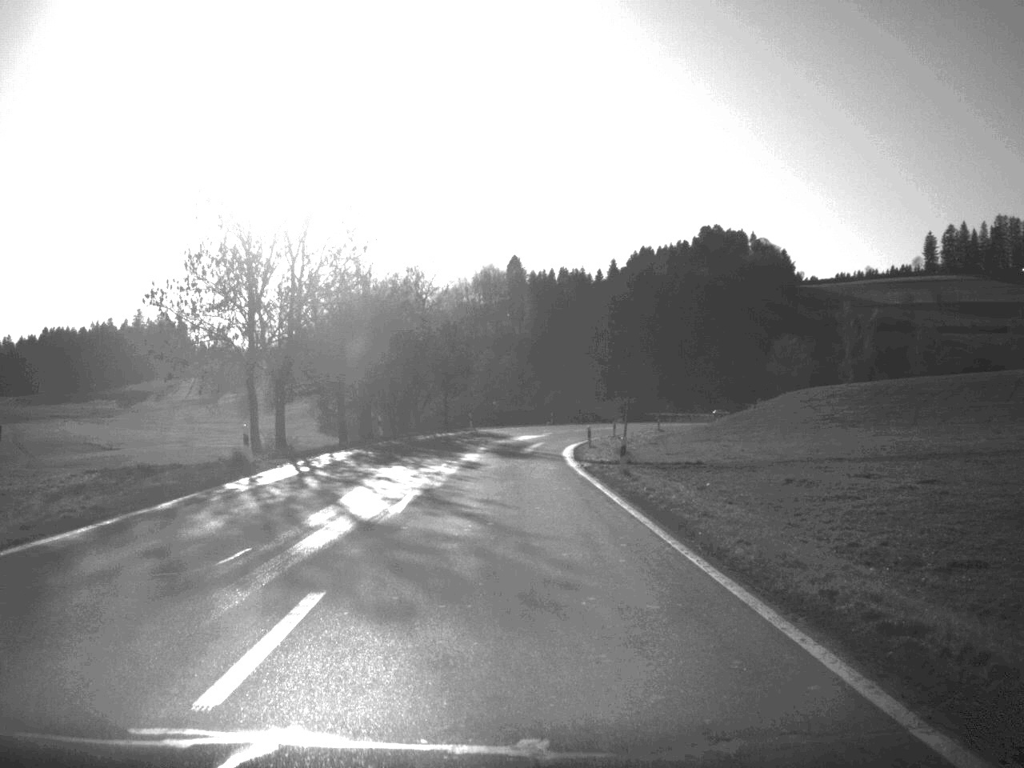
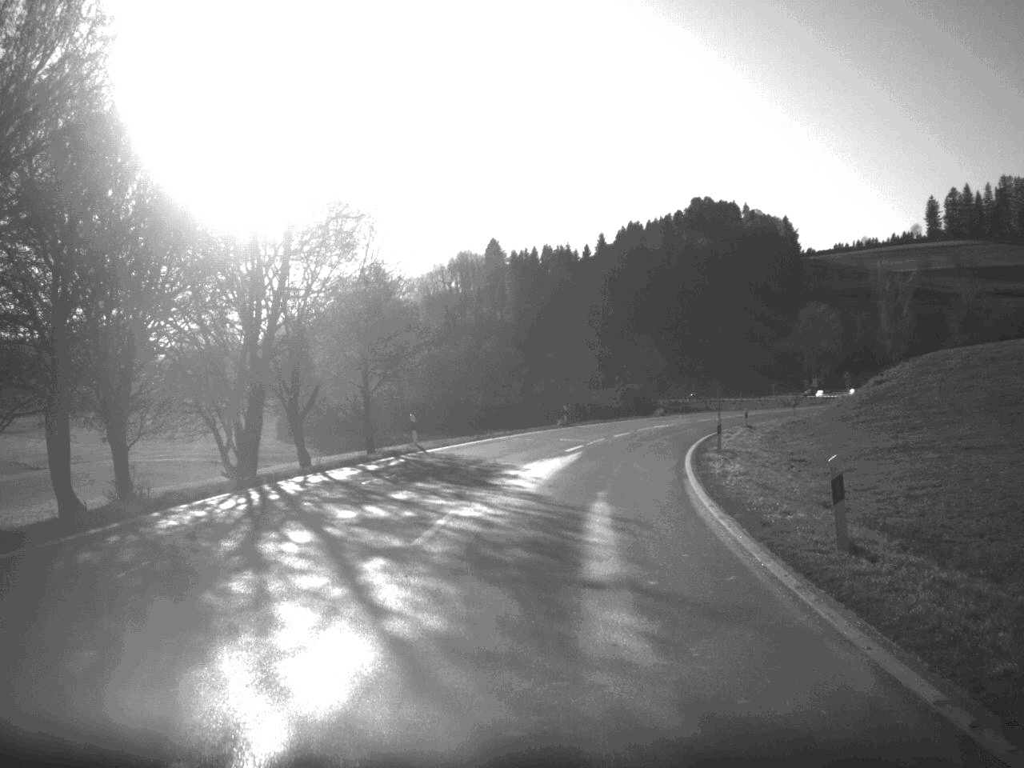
(-0.5, +41.6) m; +1°
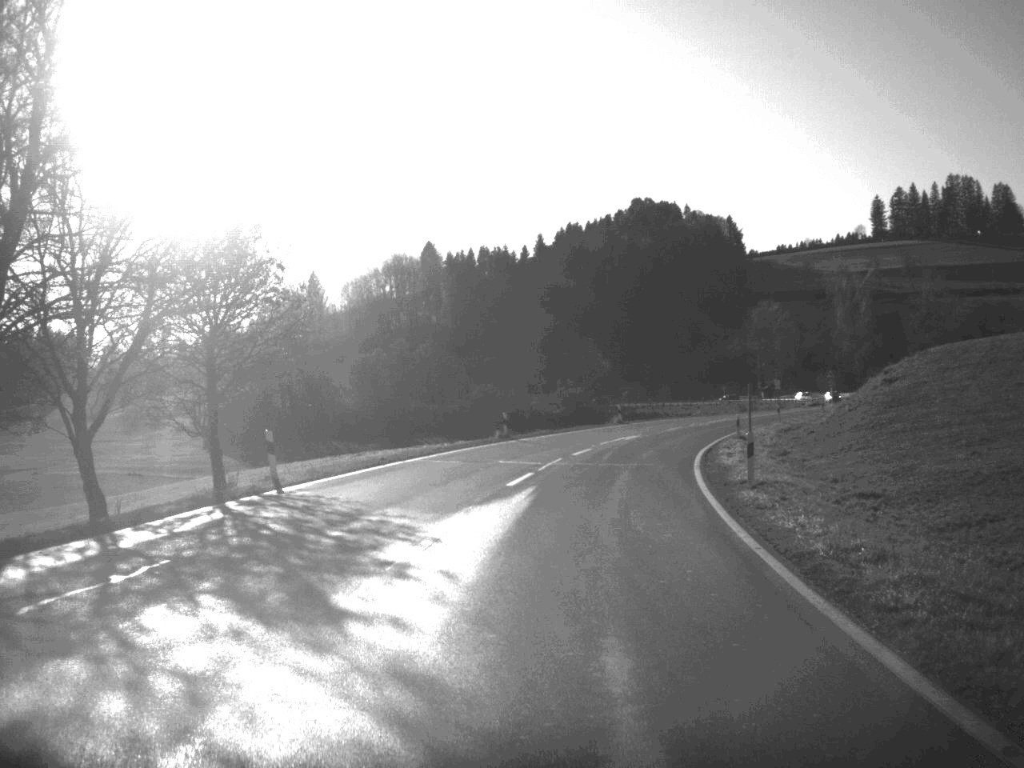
(+0.3, +13.6) m; +3°
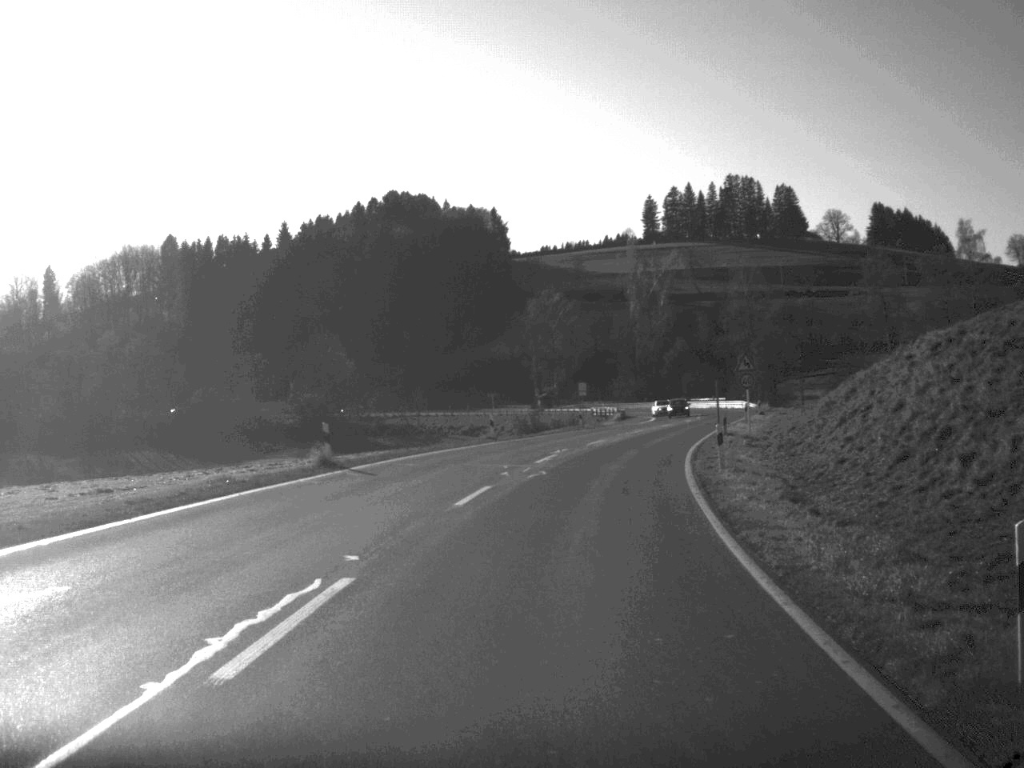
(+3.9, +41.0) m; +11°
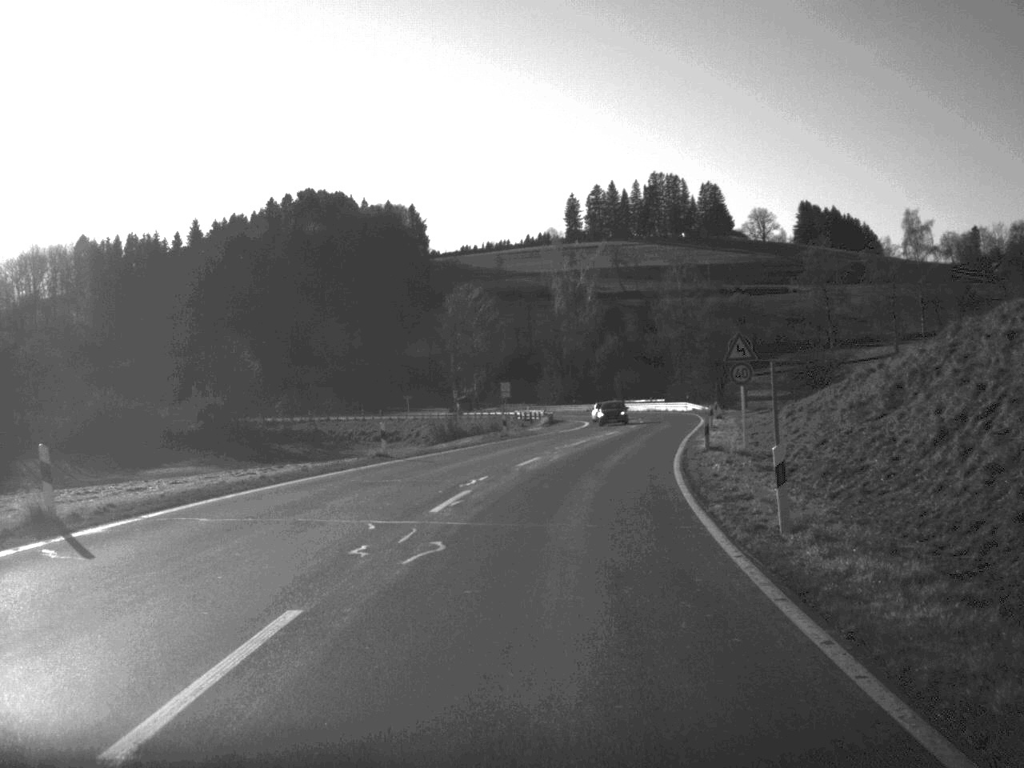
(+0.4, +13.4) m; +4°
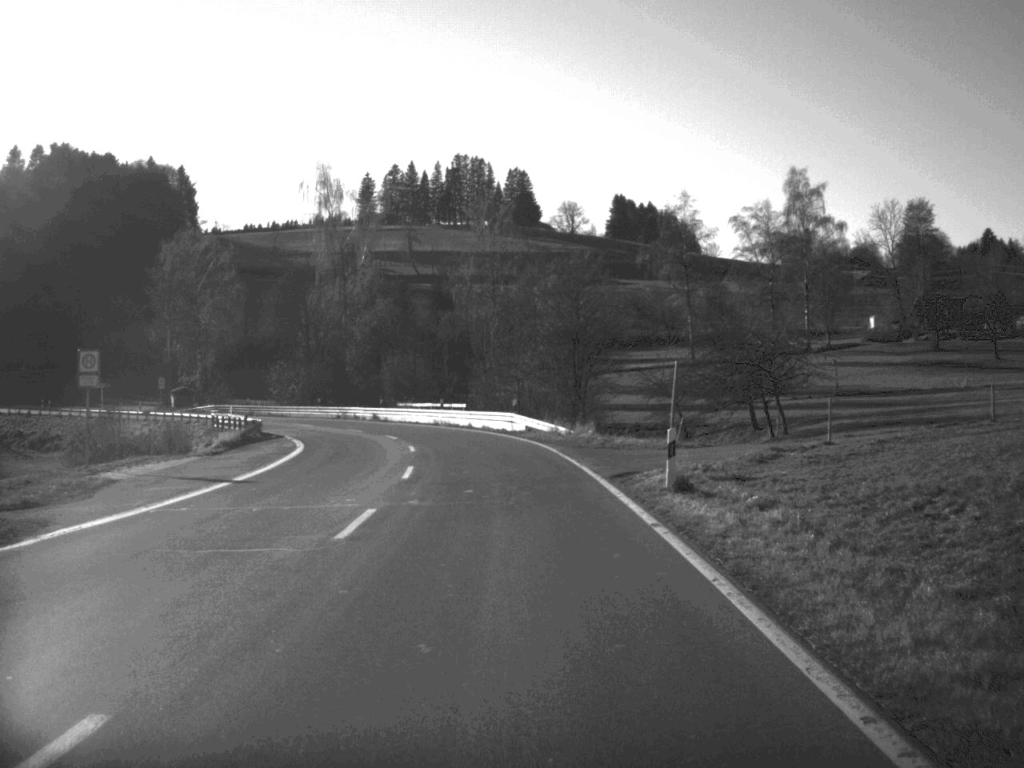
(+4.9, +51.3) m; +9°
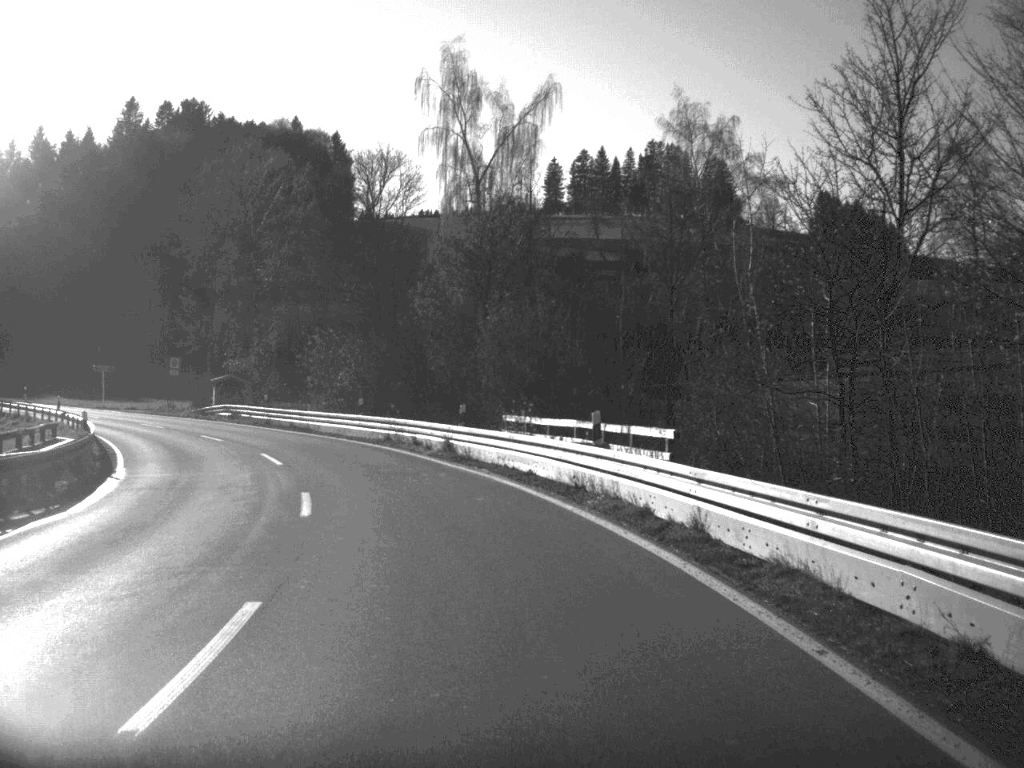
(-2.3, +44.3) m; -9°
